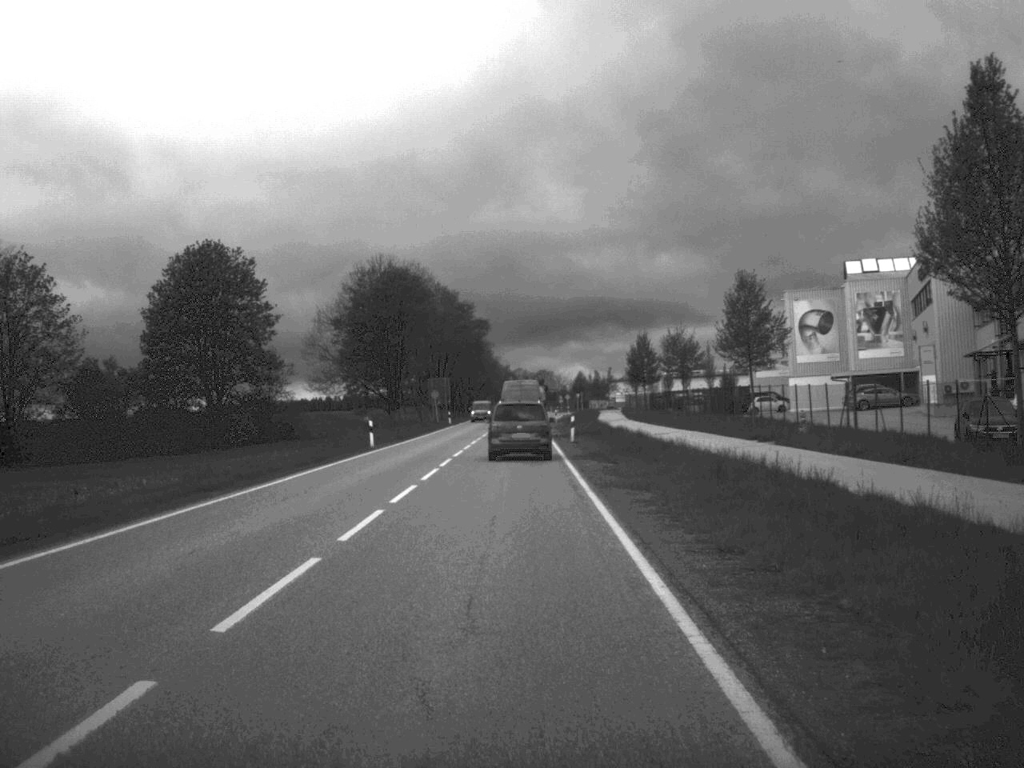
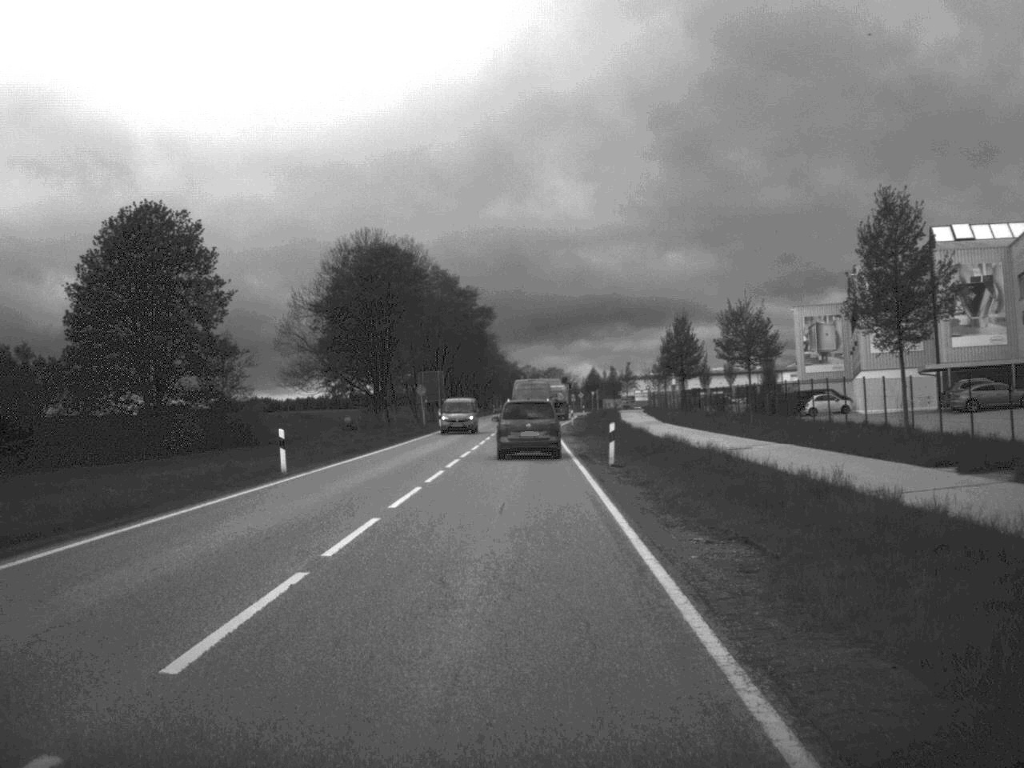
(-0.1, +19.3) m; 0°
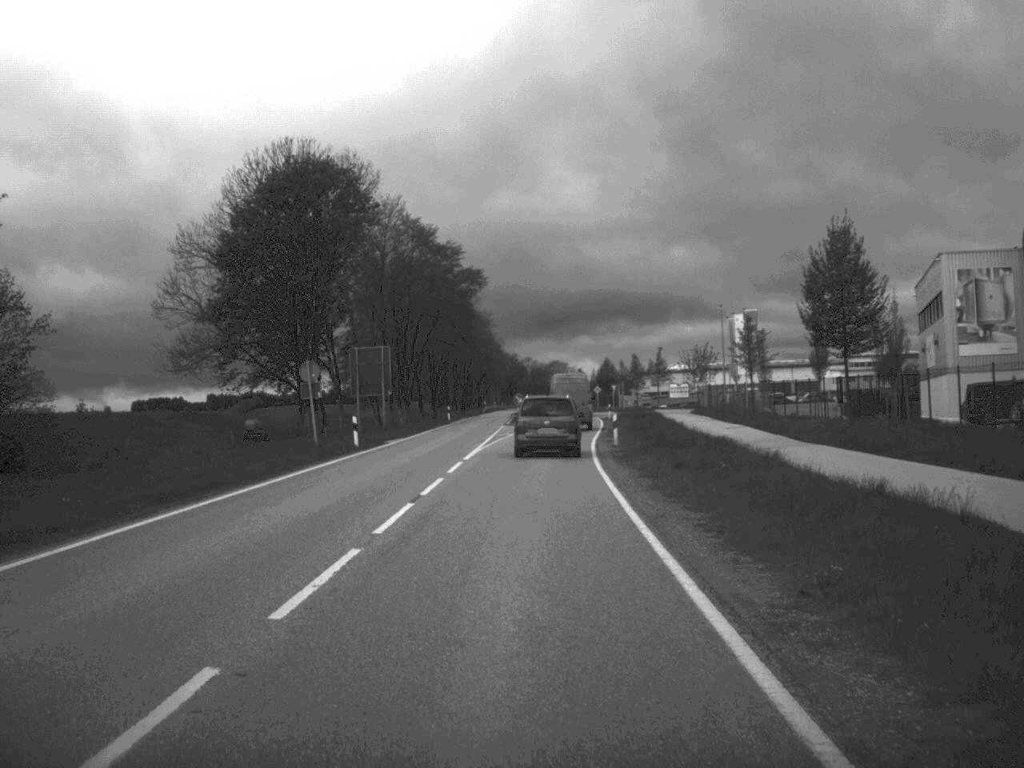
(-0.1, +39.5) m; 0°
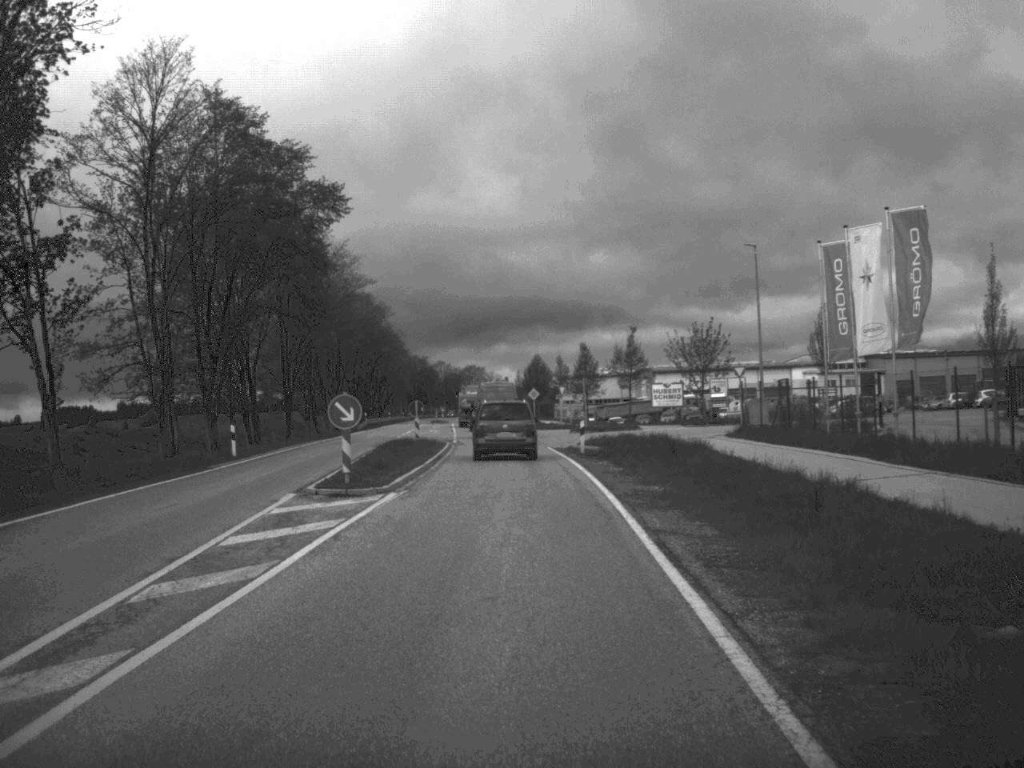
(+1.2, +47.0) m; +4°
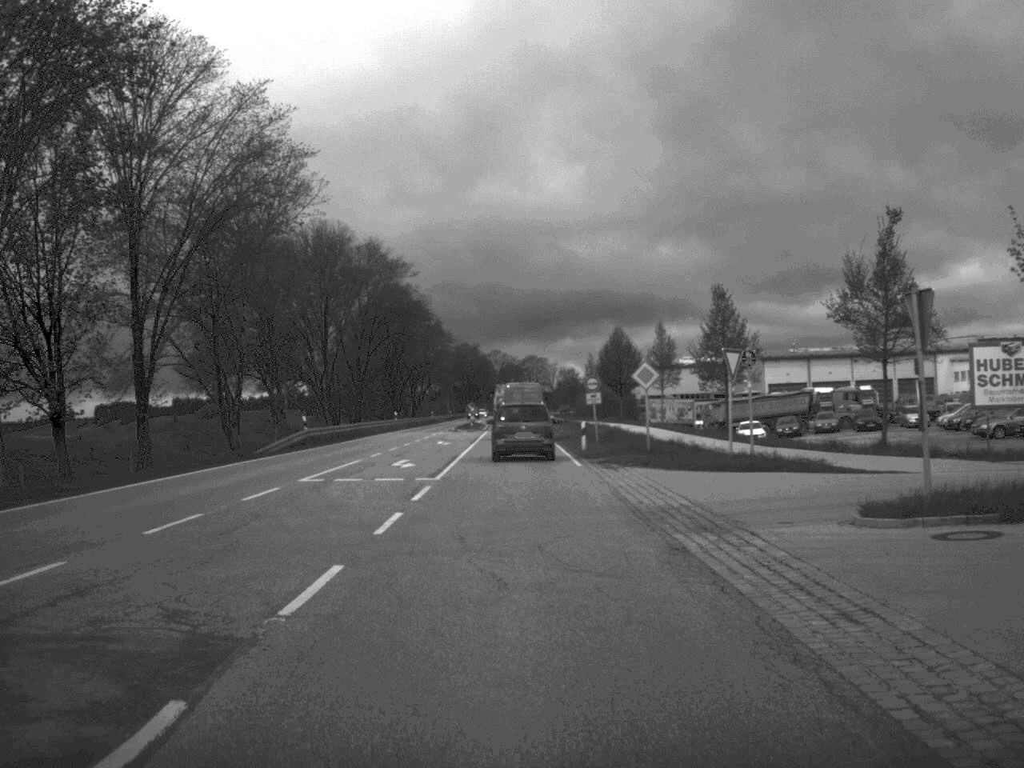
(-1.2, +49.0) m; -3°
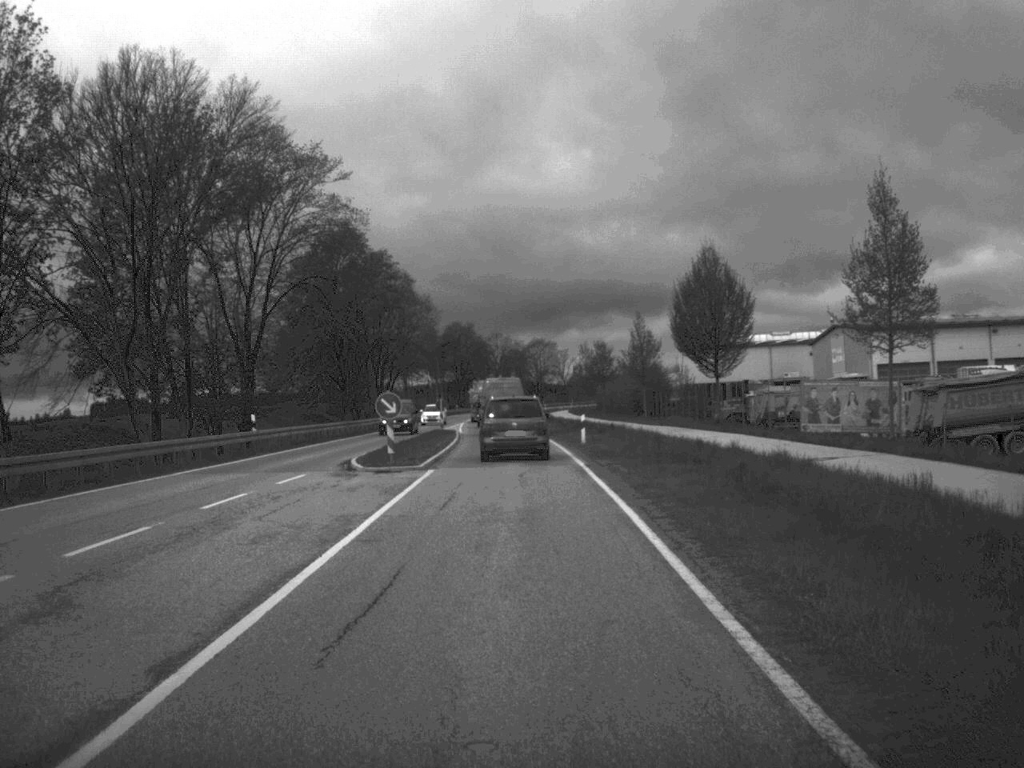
(-0.3, +50.6) m; 0°
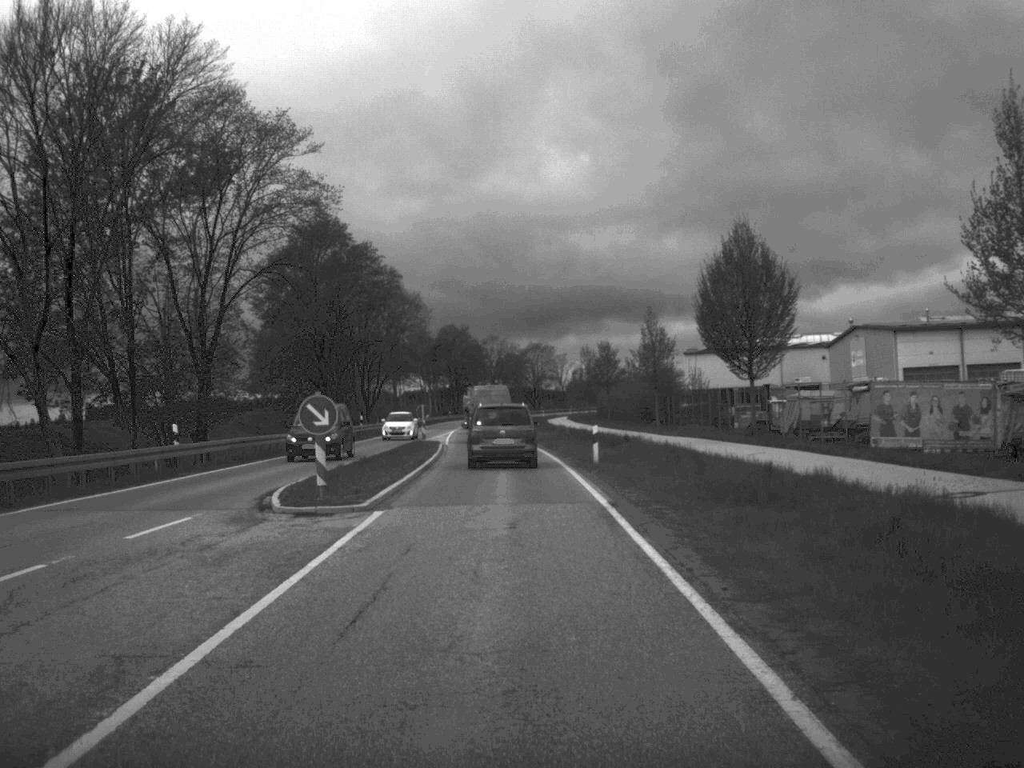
(0.0, +9.3) m; 0°
